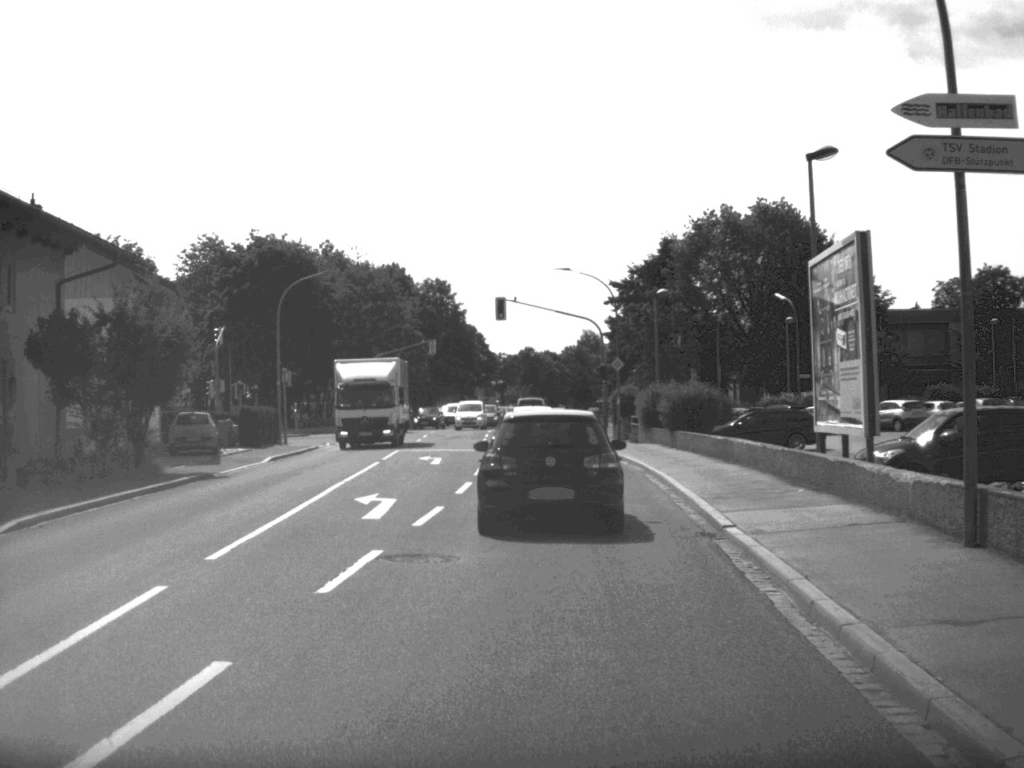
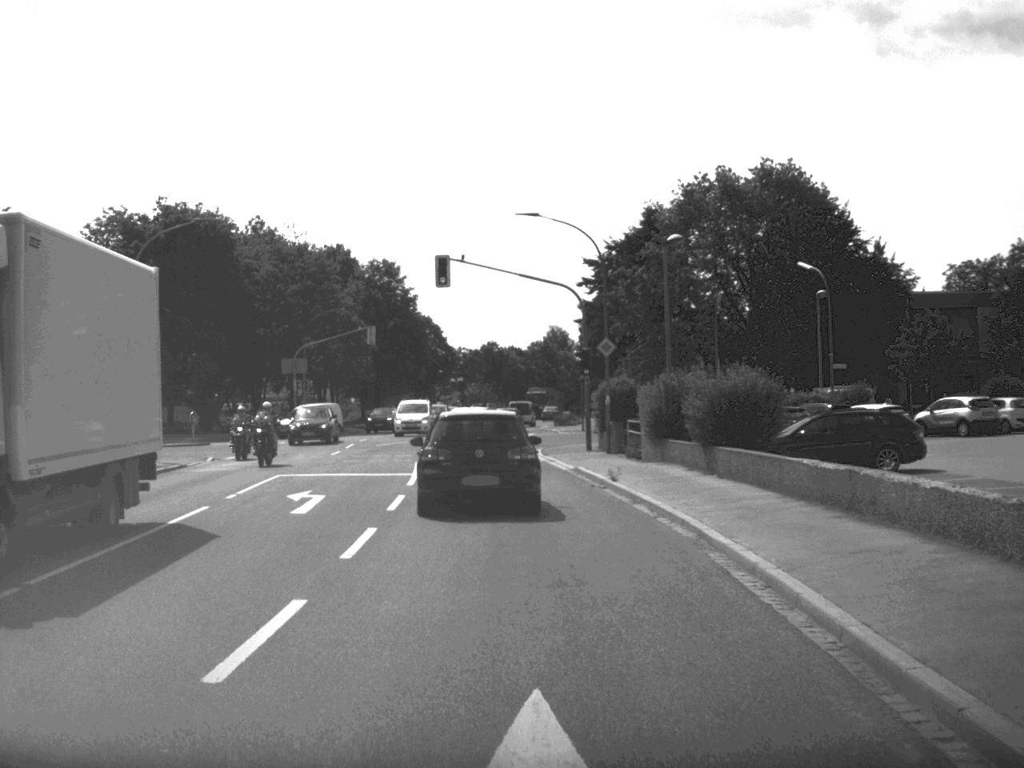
(+0.3, +15.0) m; +1°
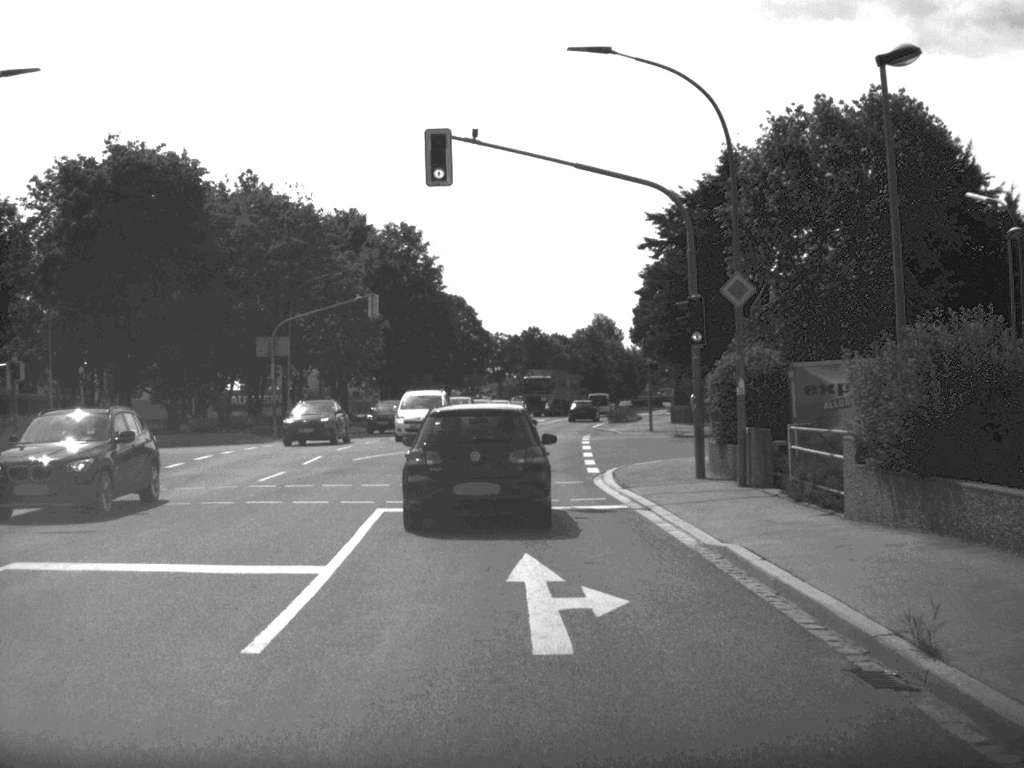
(-0.3, +17.0) m; -2°
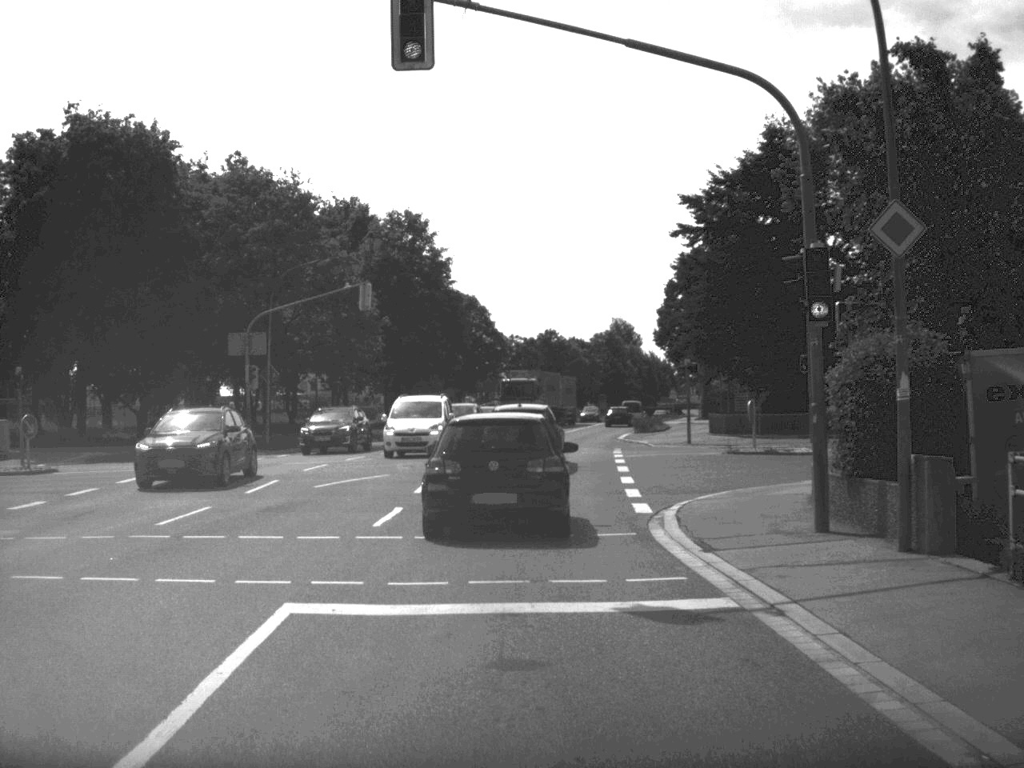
(-0.1, +8.0) m; -1°
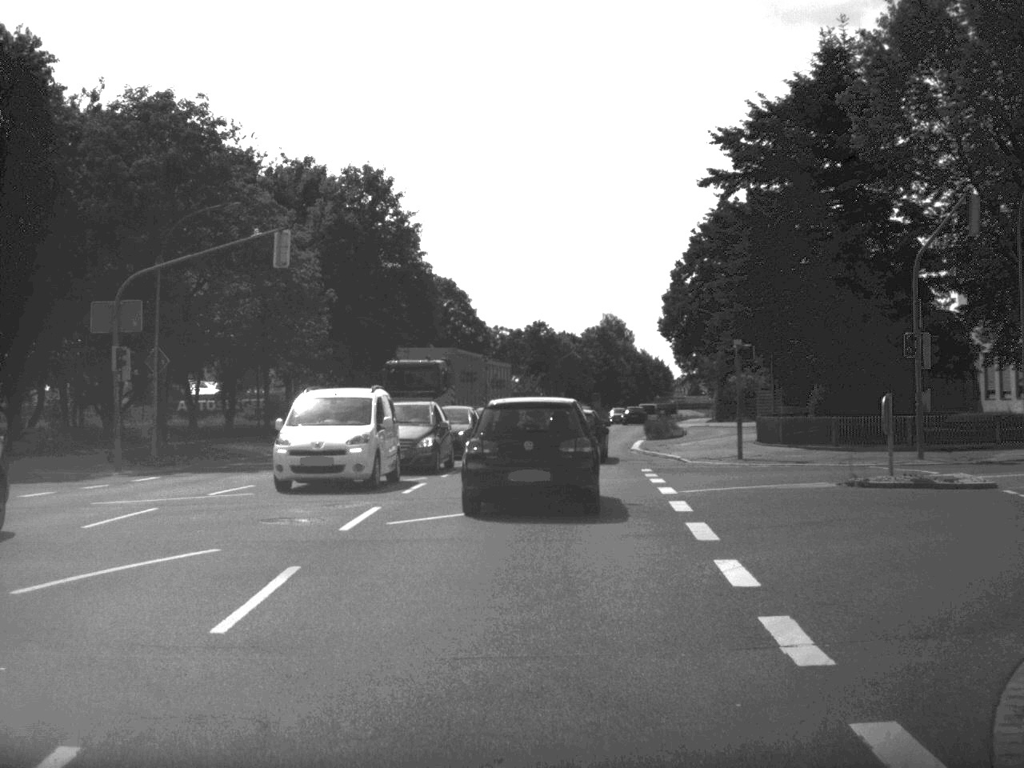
(0.0, +14.0) m; +1°
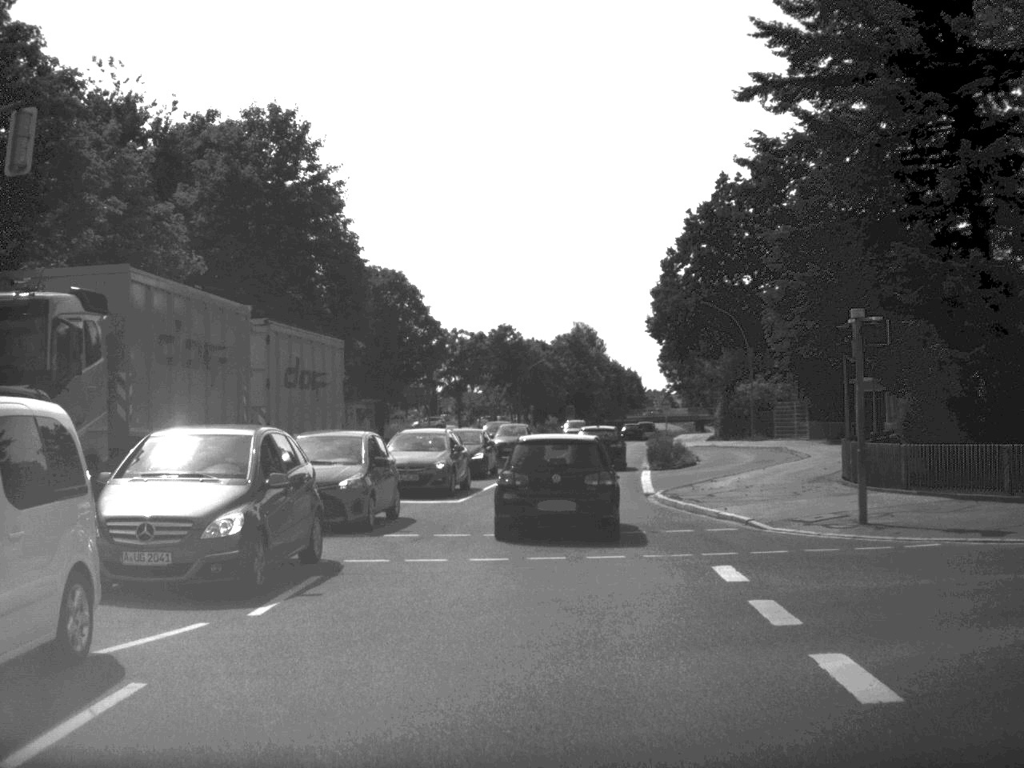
(+0.2, +15.6) m; +1°
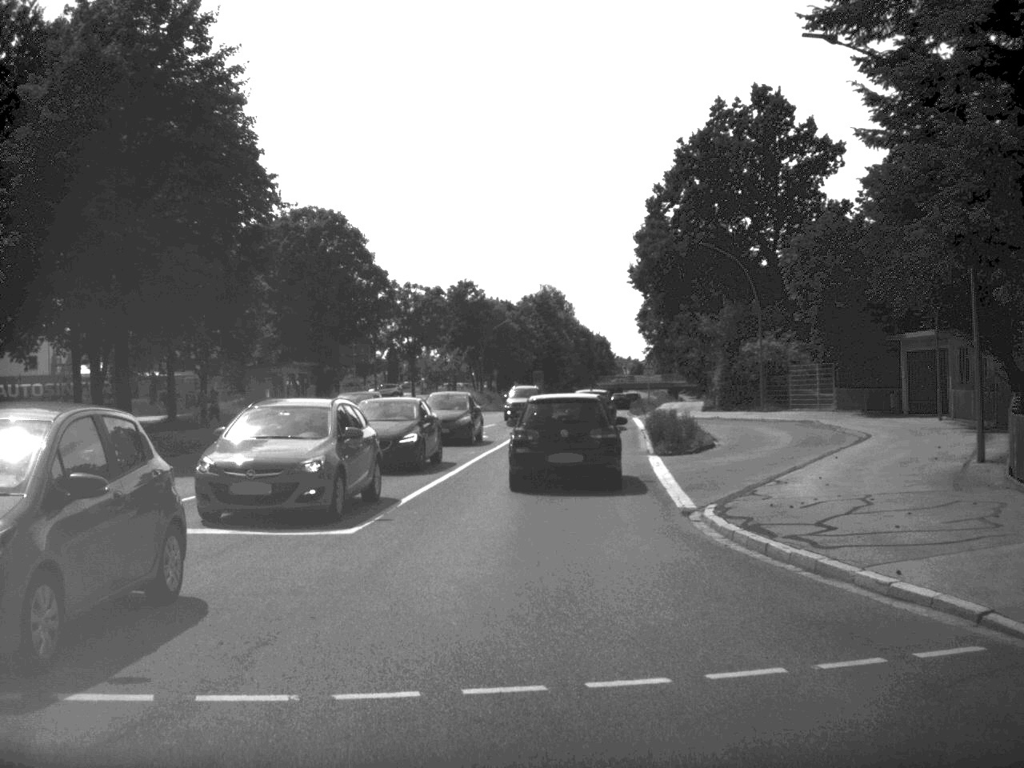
(+0.1, +11.8) m; +1°
